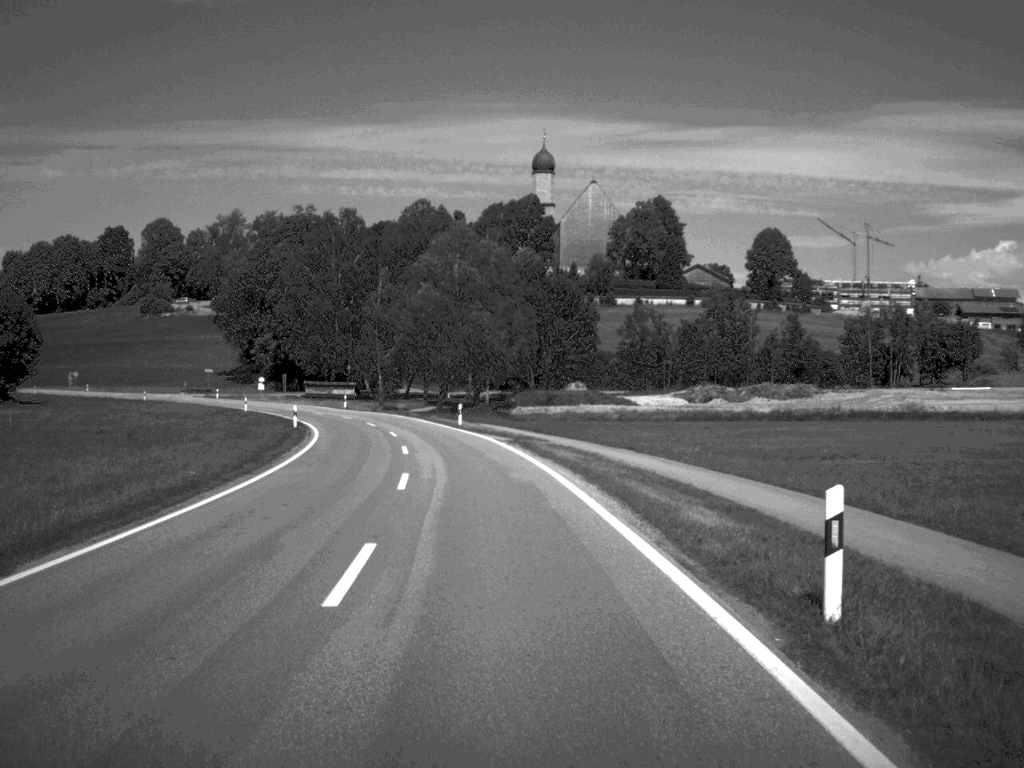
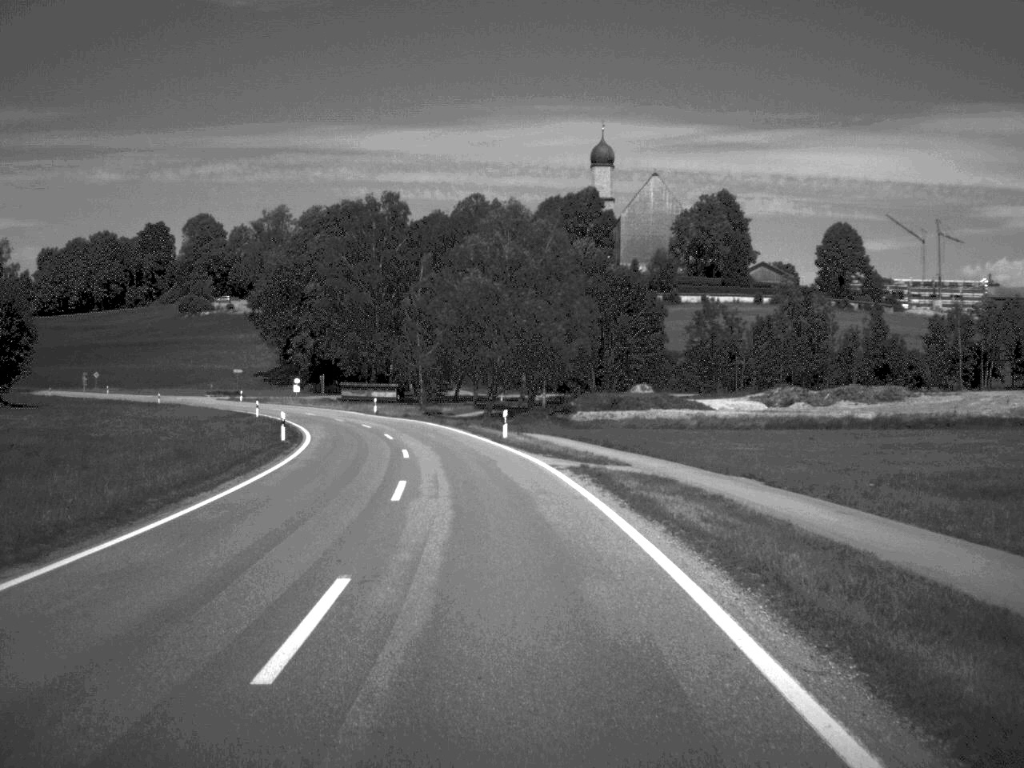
(-0.3, +14.3) m; -3°
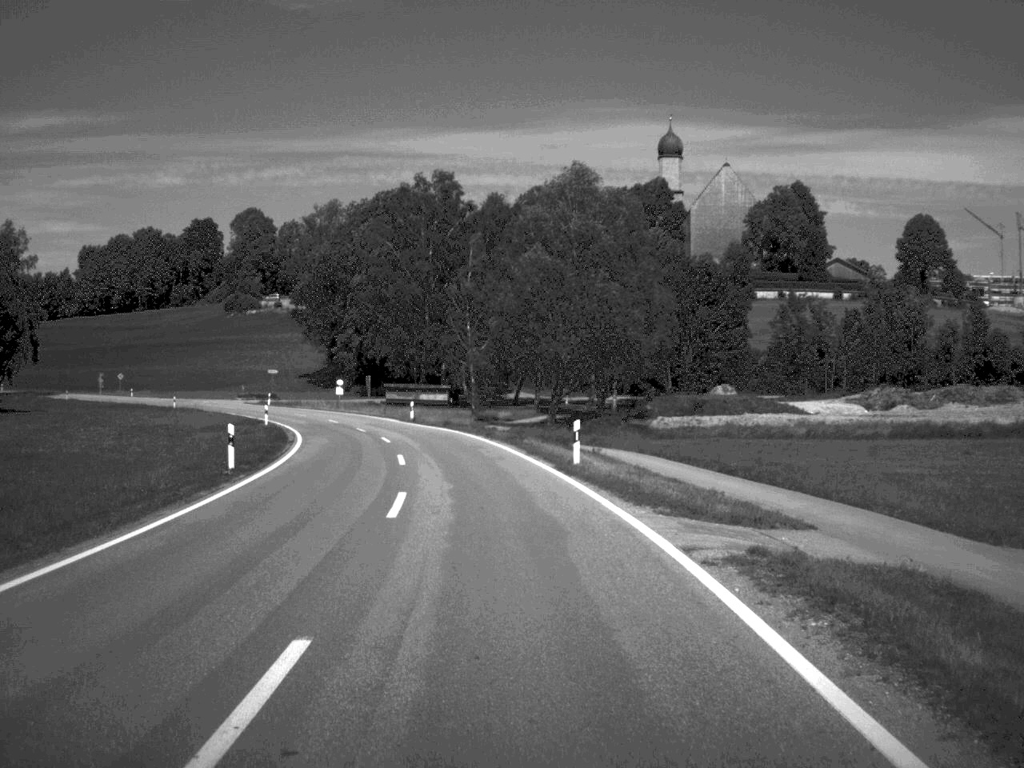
(-0.4, +14.8) m; -3°
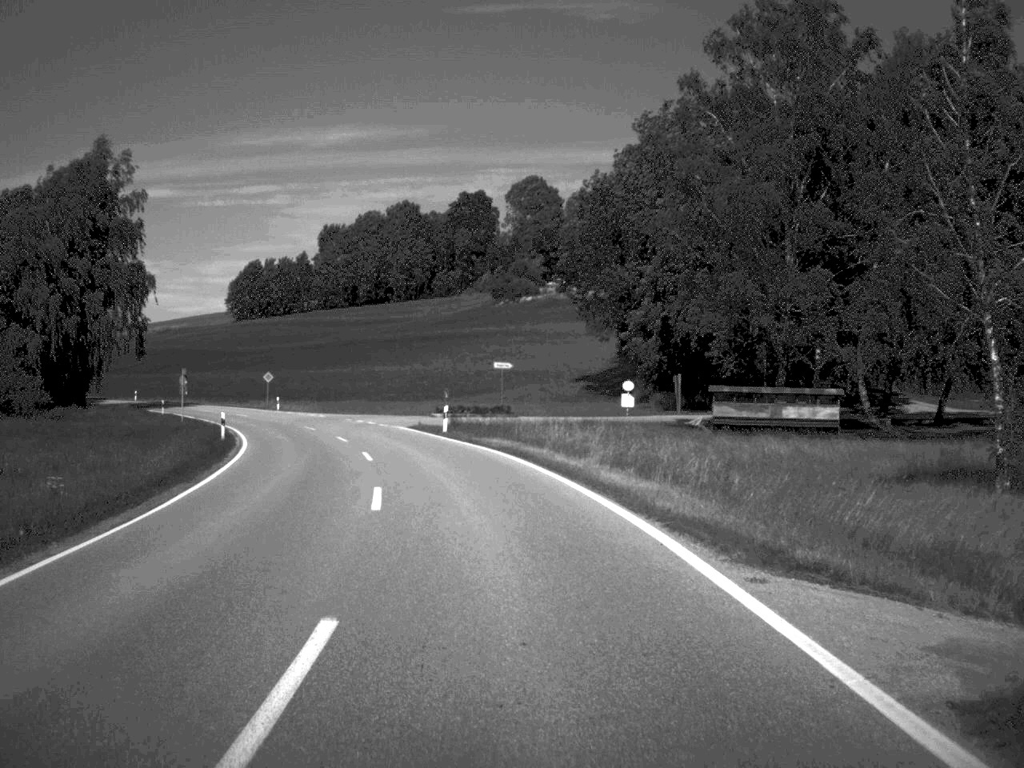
(-7.0, +58.3) m; -14°
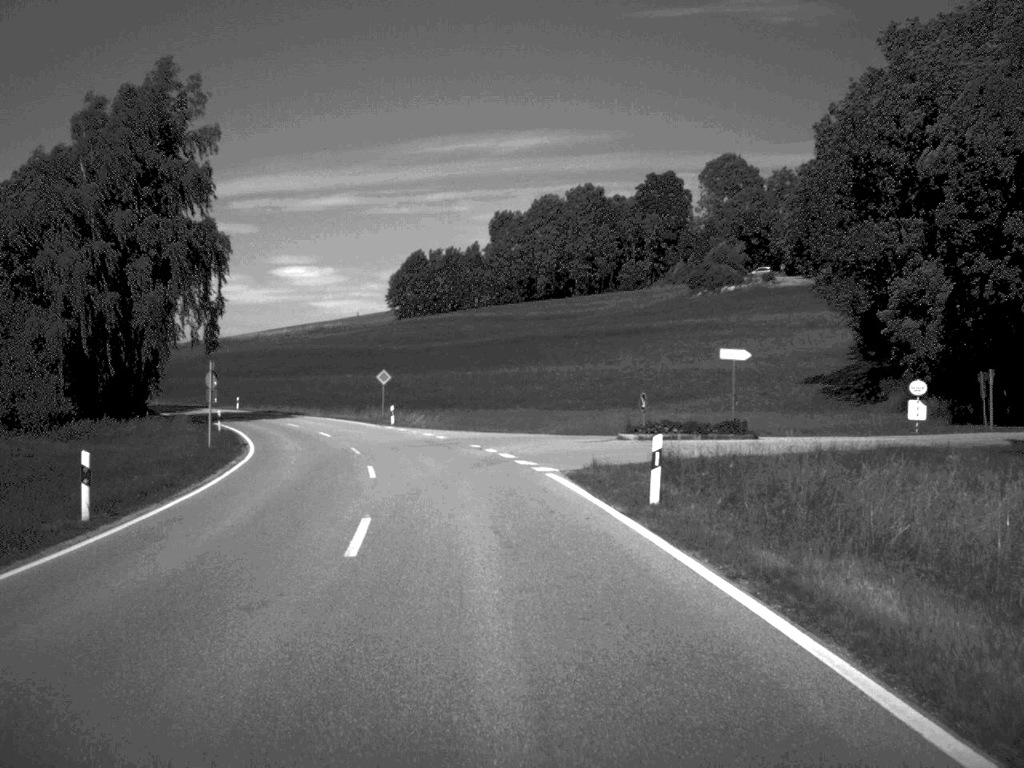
(-2.0, +27.6) m; -8°
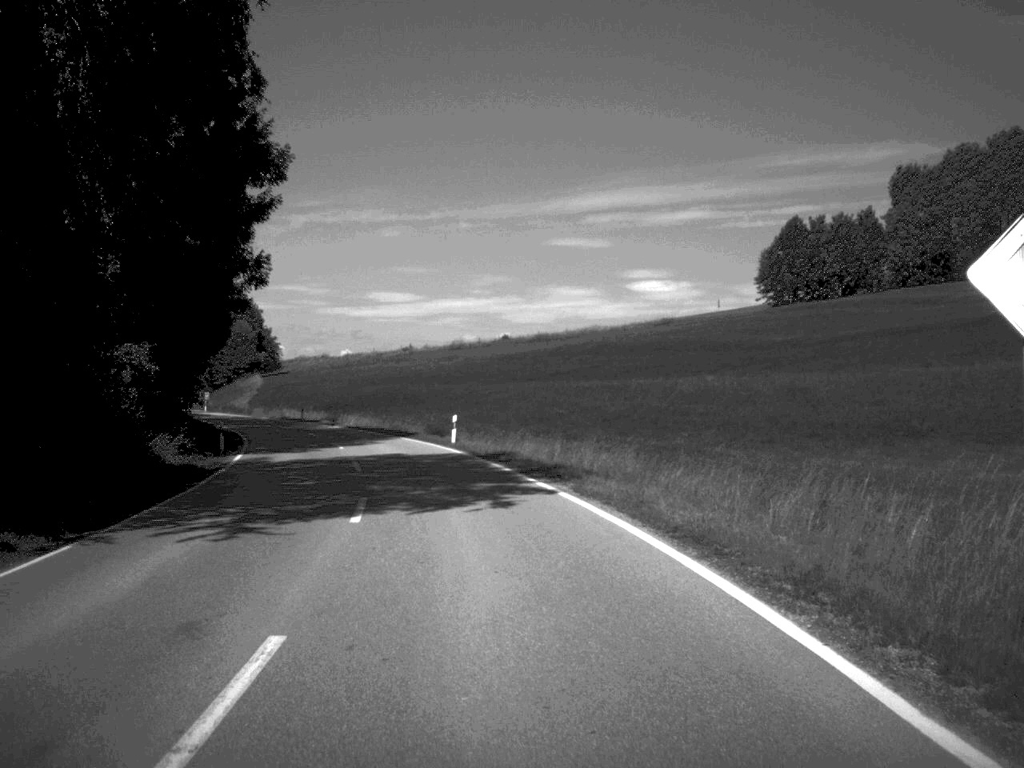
(-7.9, +55.1) m; -16°
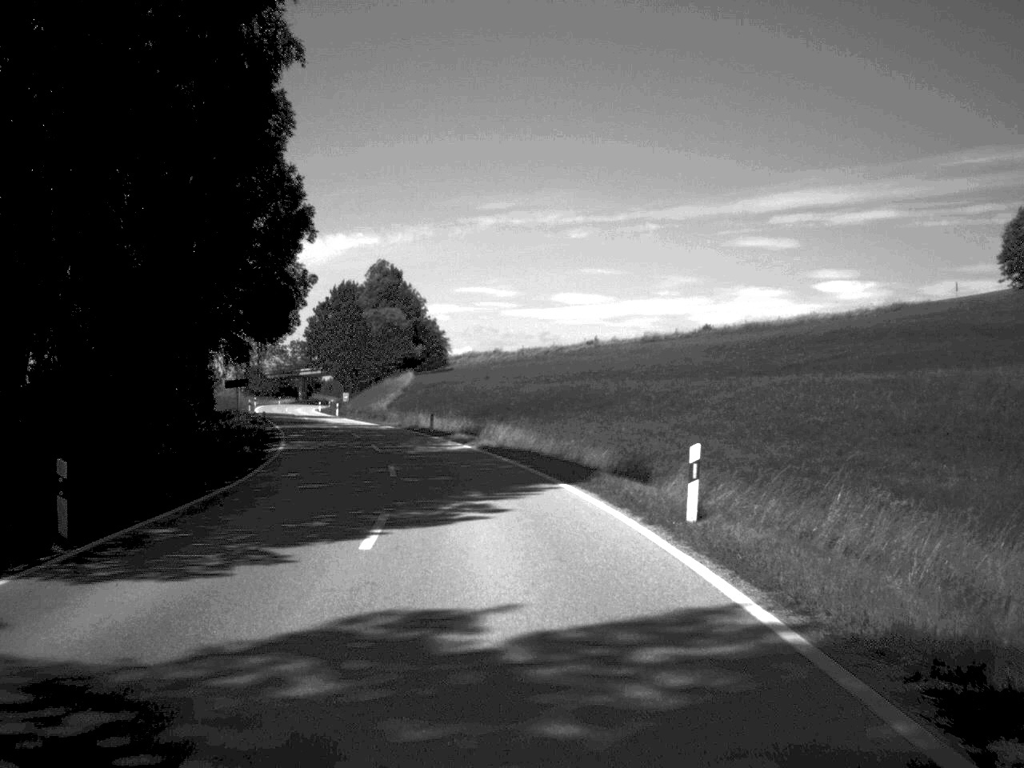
(-2.0, +26.4) m; -8°
